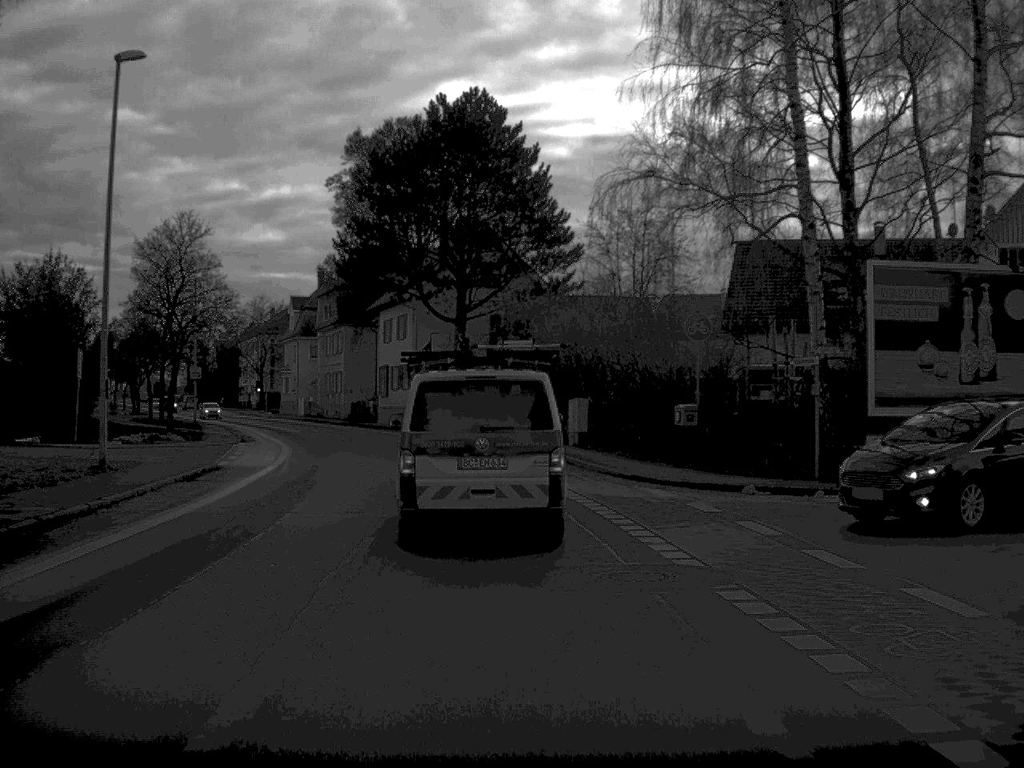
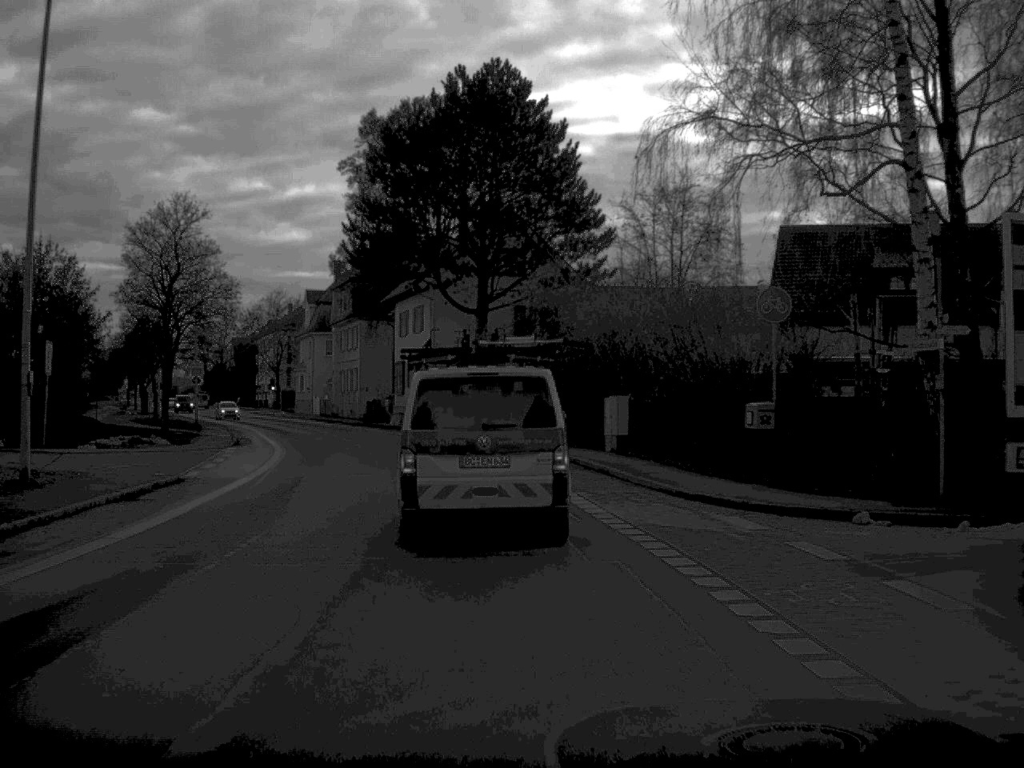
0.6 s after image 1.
(-0.1, +5.7) m; -1°
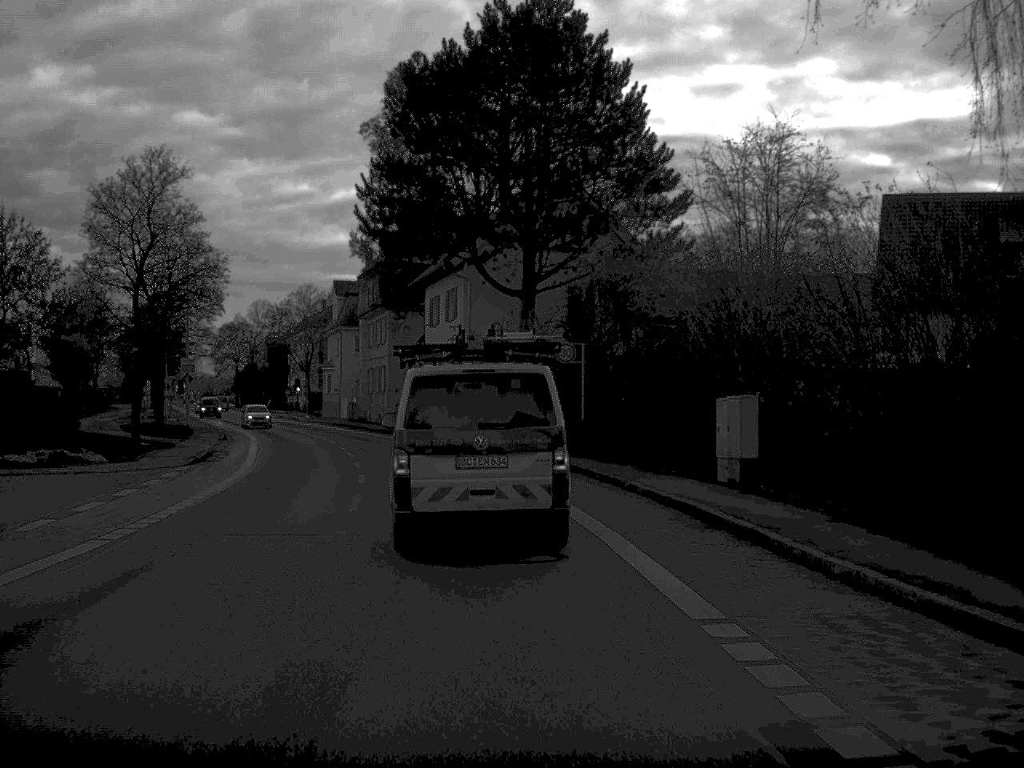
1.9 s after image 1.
(-0.2, +12.0) m; -2°
